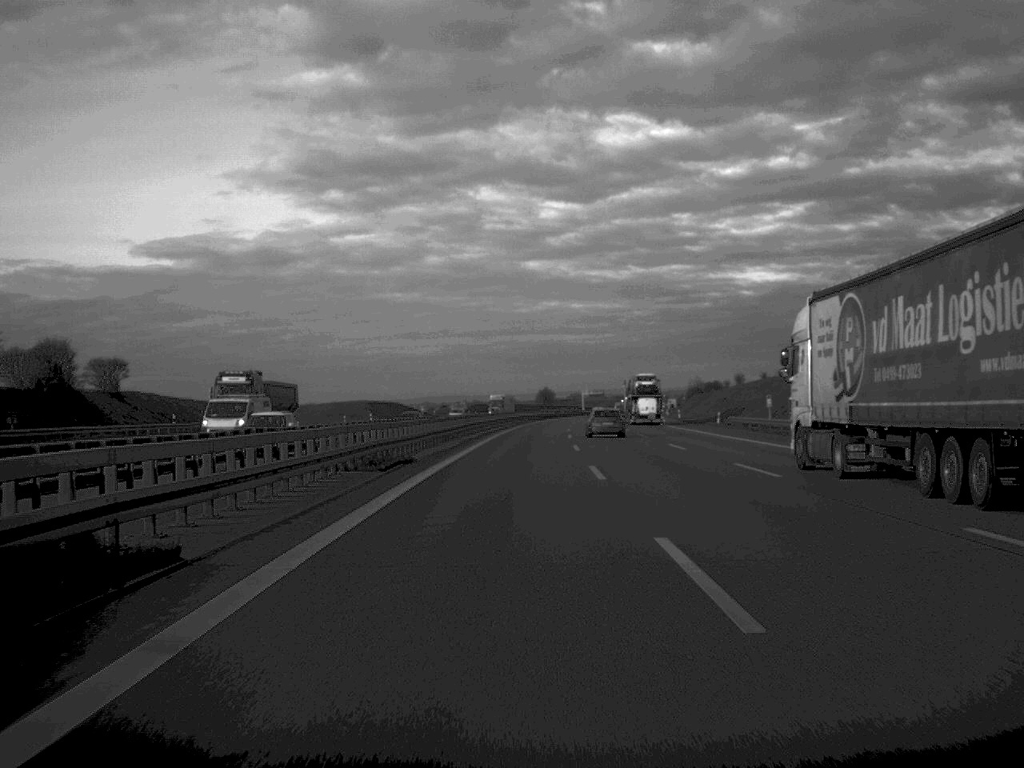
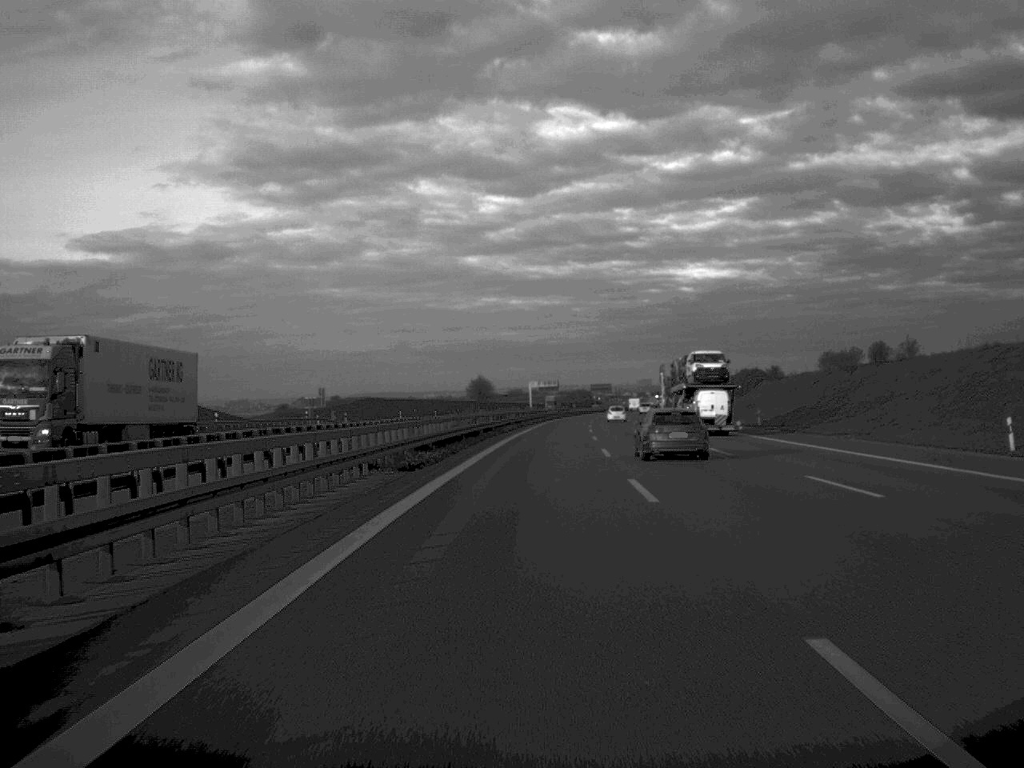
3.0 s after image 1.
(+2.3, +113.9) m; +3°
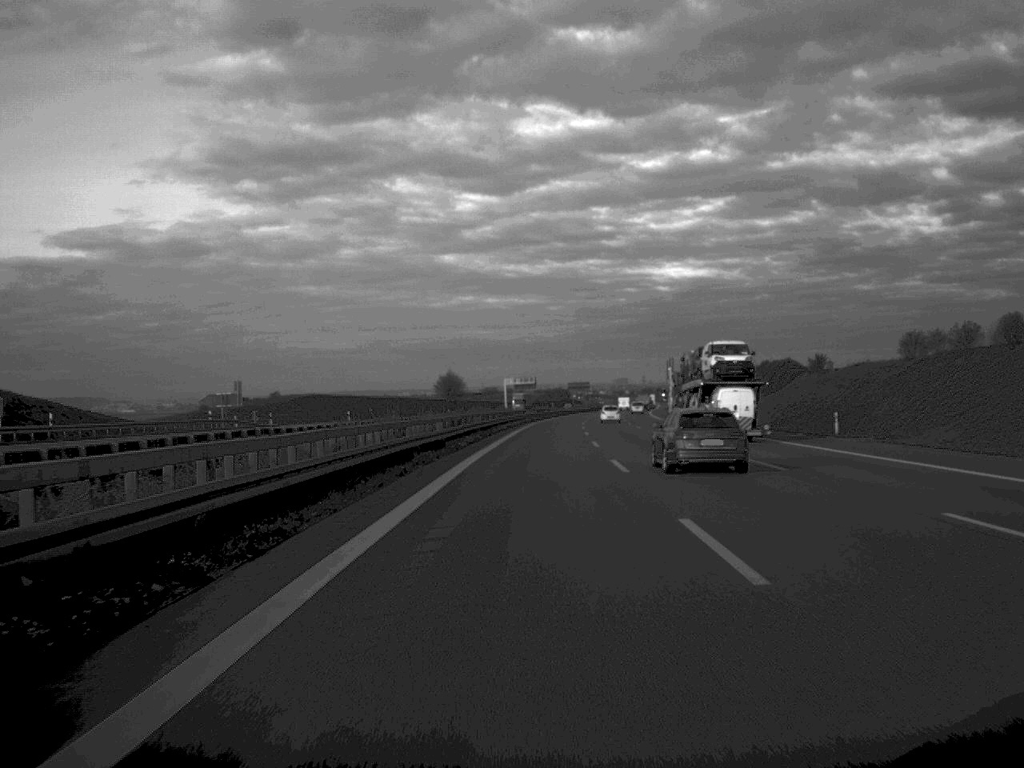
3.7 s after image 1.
(+0.3, +27.4) m; +1°
